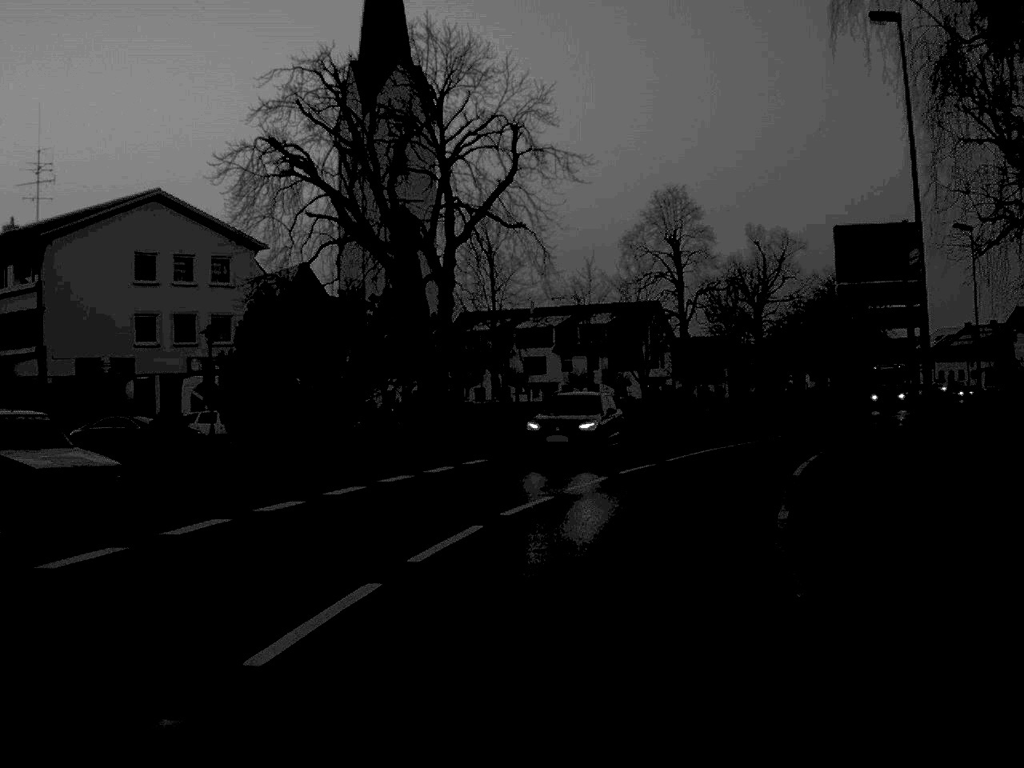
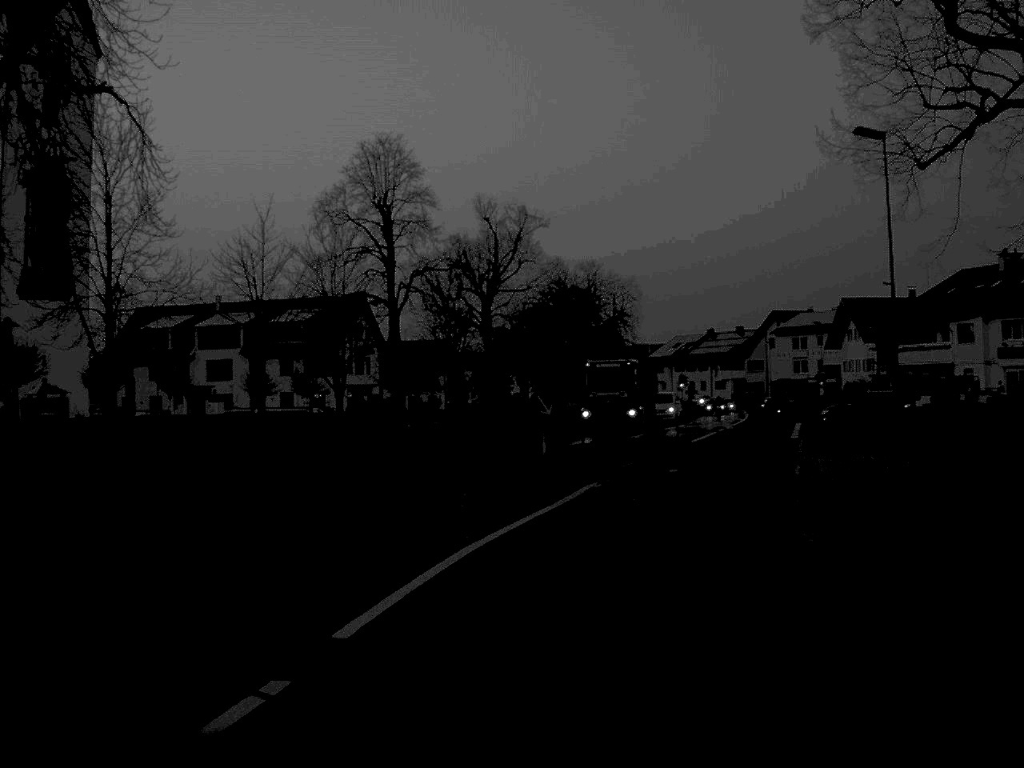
(+2.2, +20.7) m; +13°
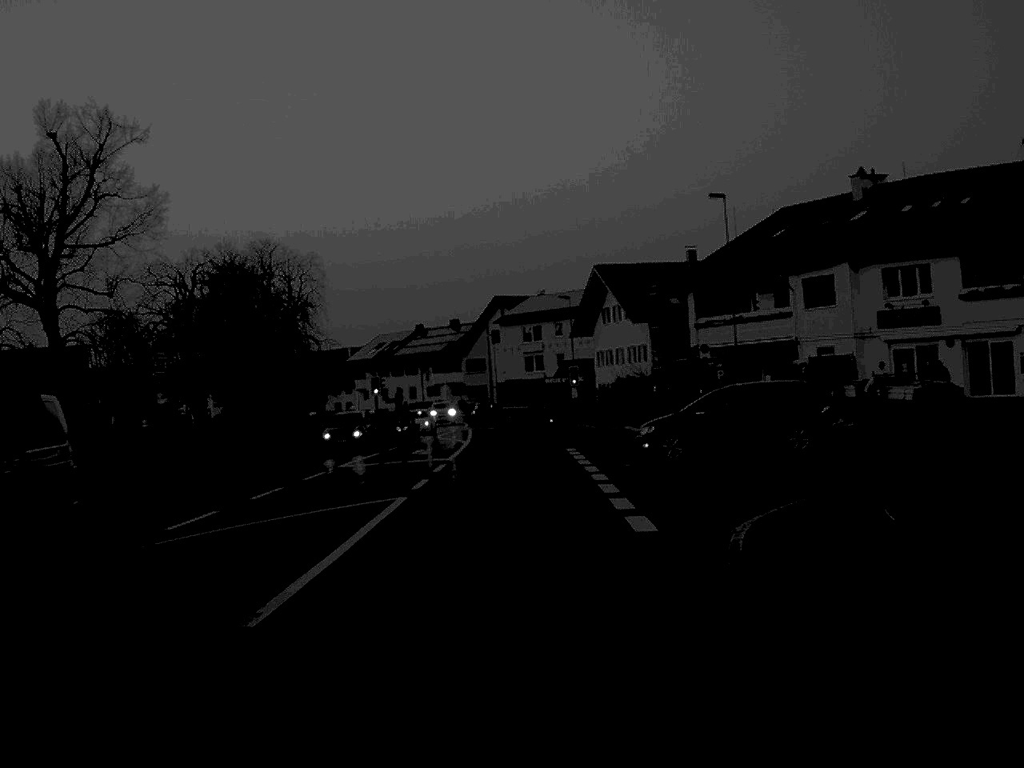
(+4.9, +32.5) m; +12°
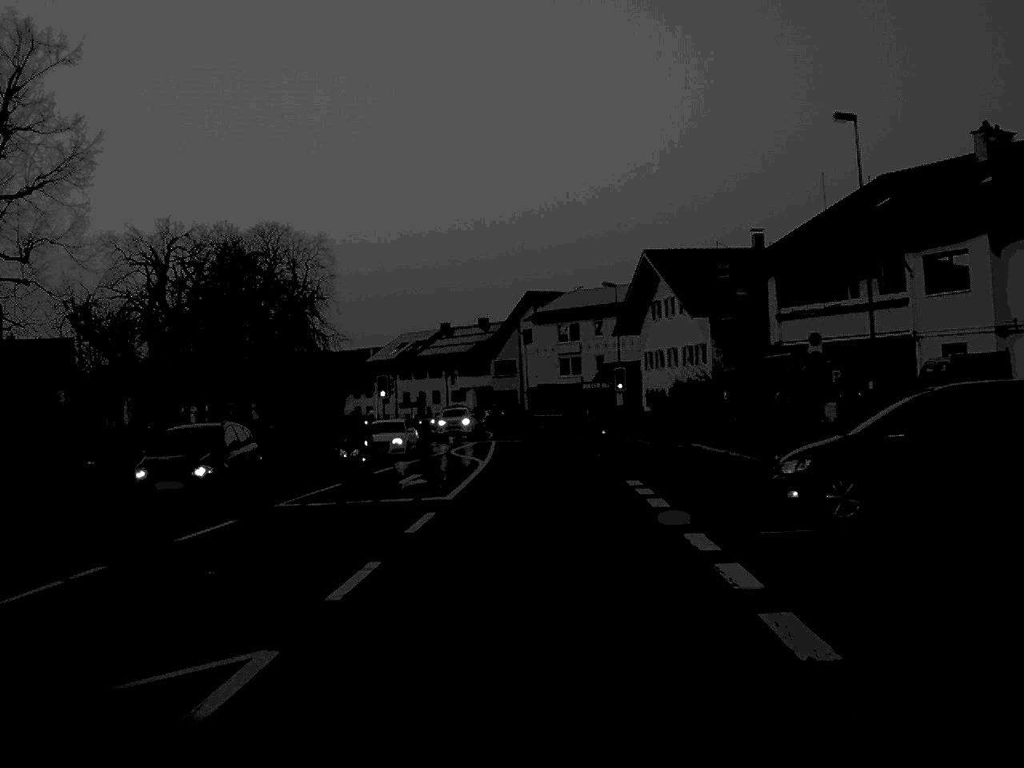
(-0.2, +13.0) m; -1°
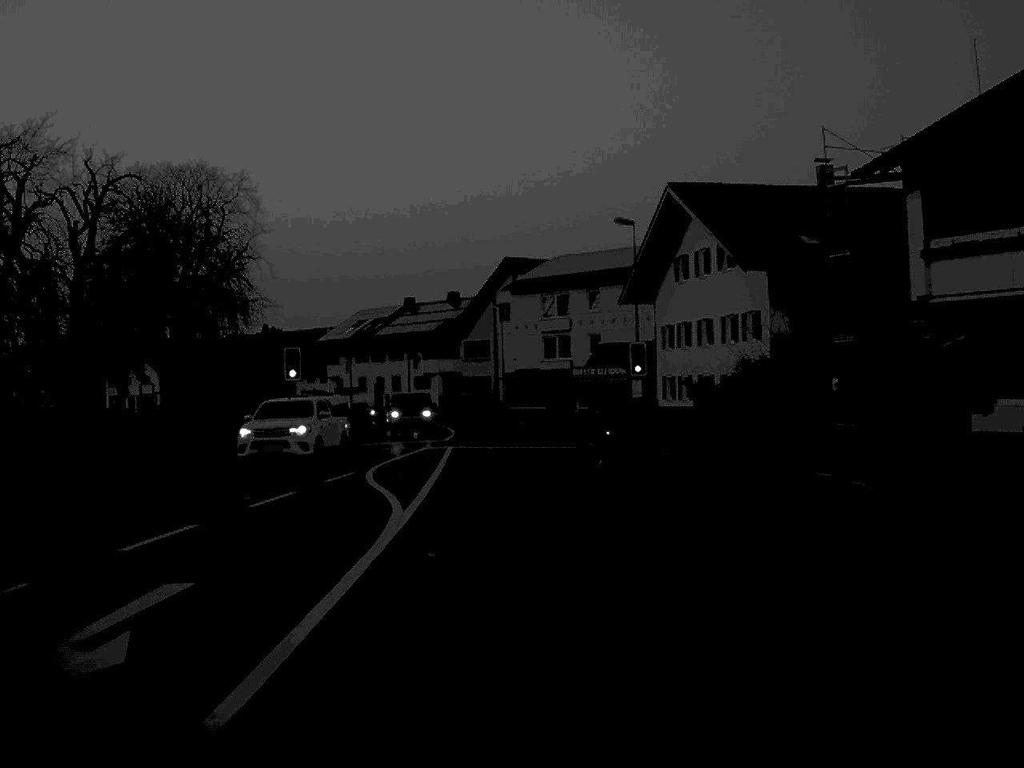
(+0.1, +20.7) m; +1°
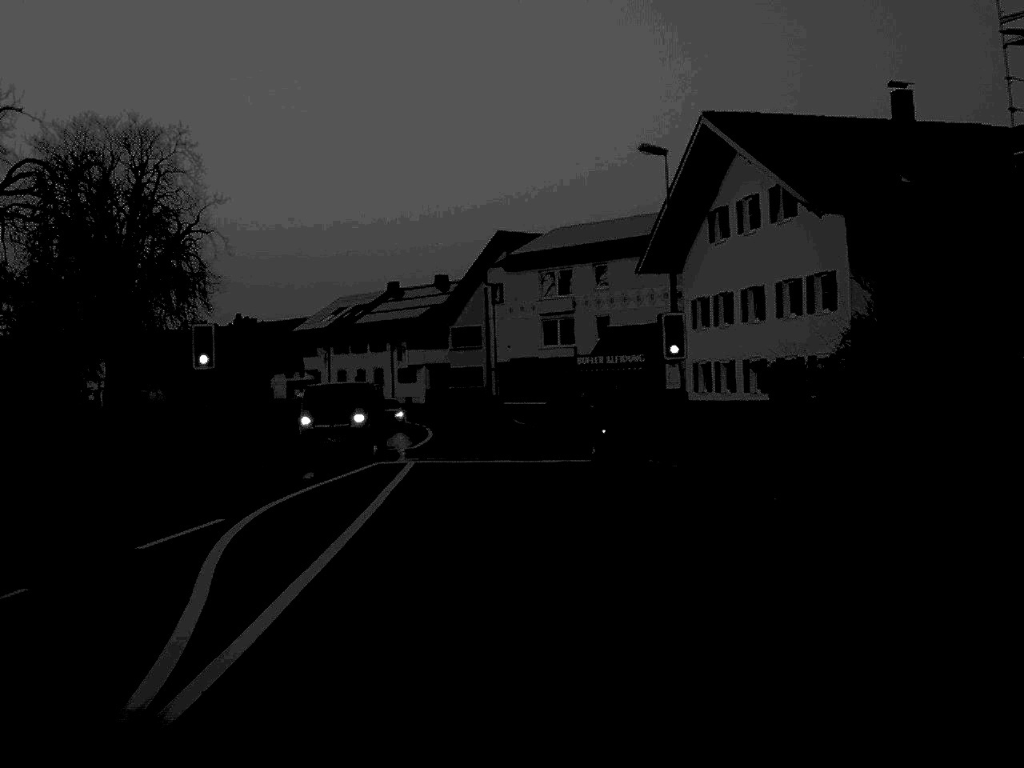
(+0.1, +12.3) m; 0°
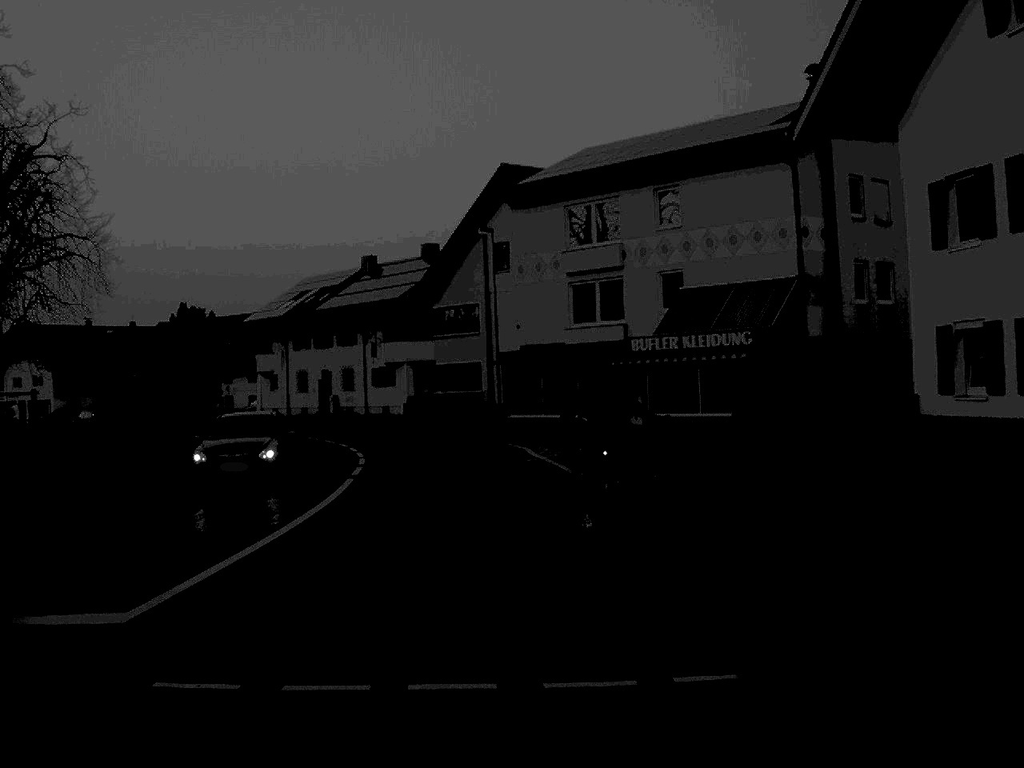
(-0.2, +27.1) m; -1°
